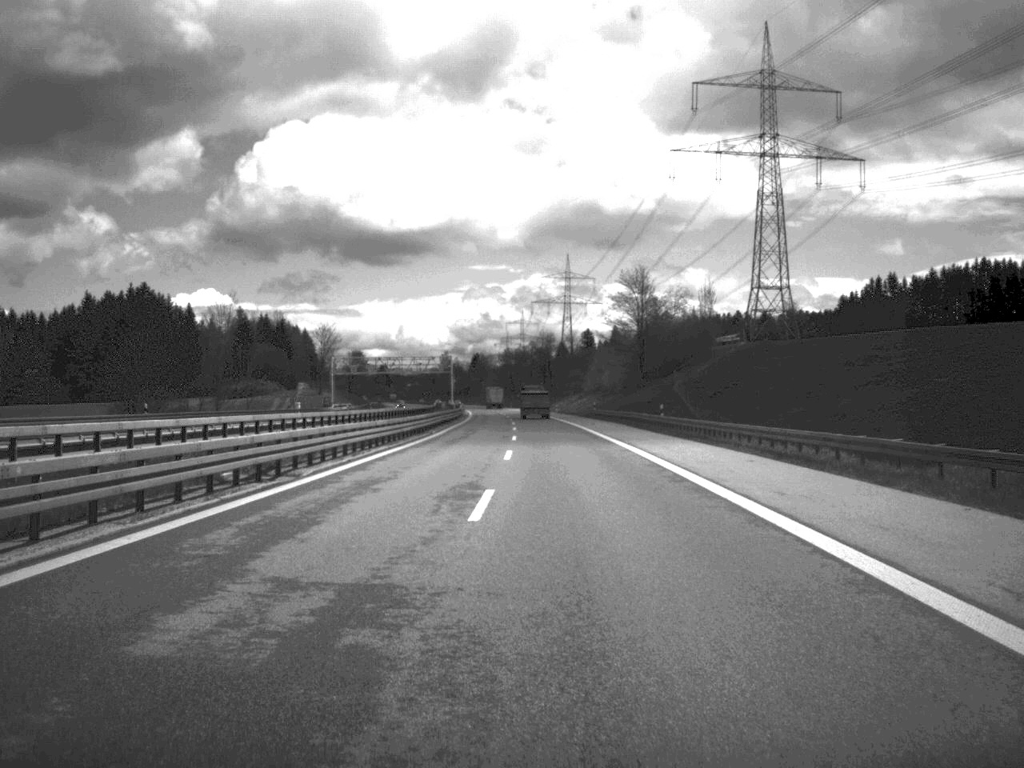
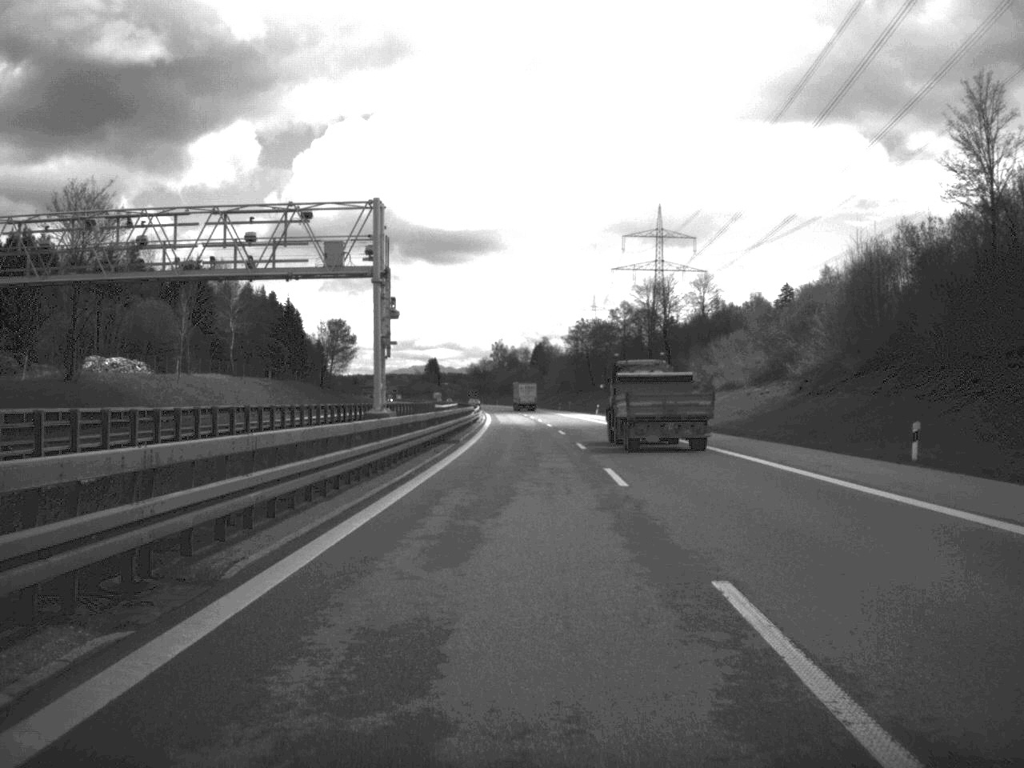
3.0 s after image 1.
(-3.9, +135.0) m; -3°
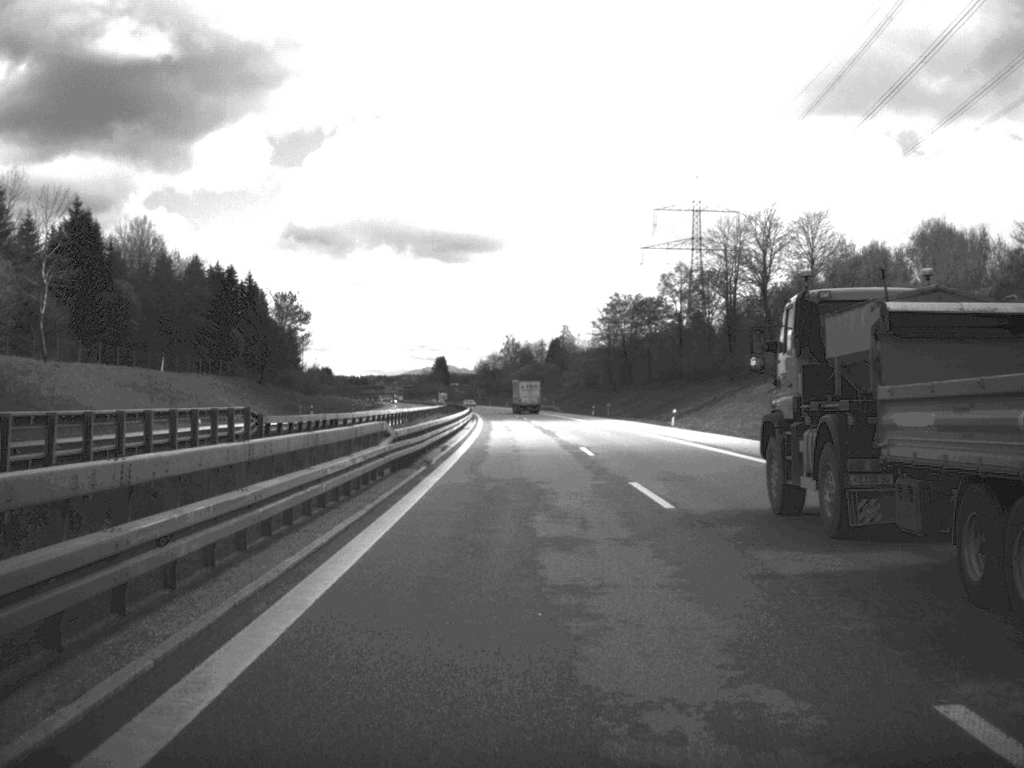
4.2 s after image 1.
(-0.4, +57.2) m; -1°
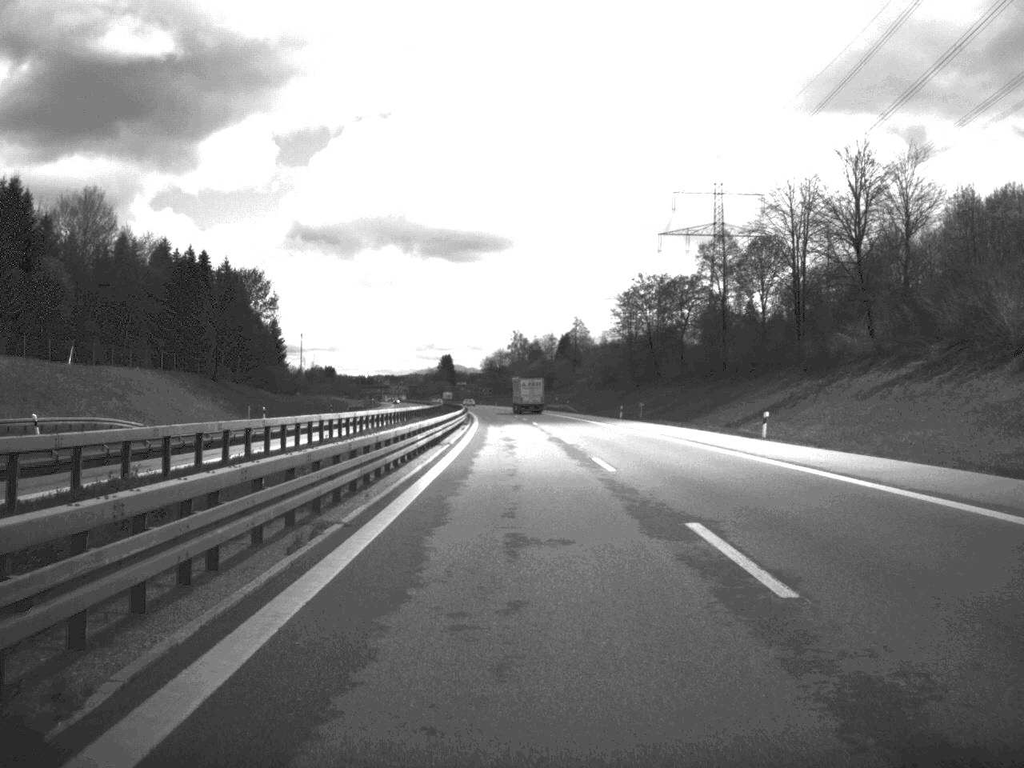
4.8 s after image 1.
(-0.1, +26.1) m; 0°
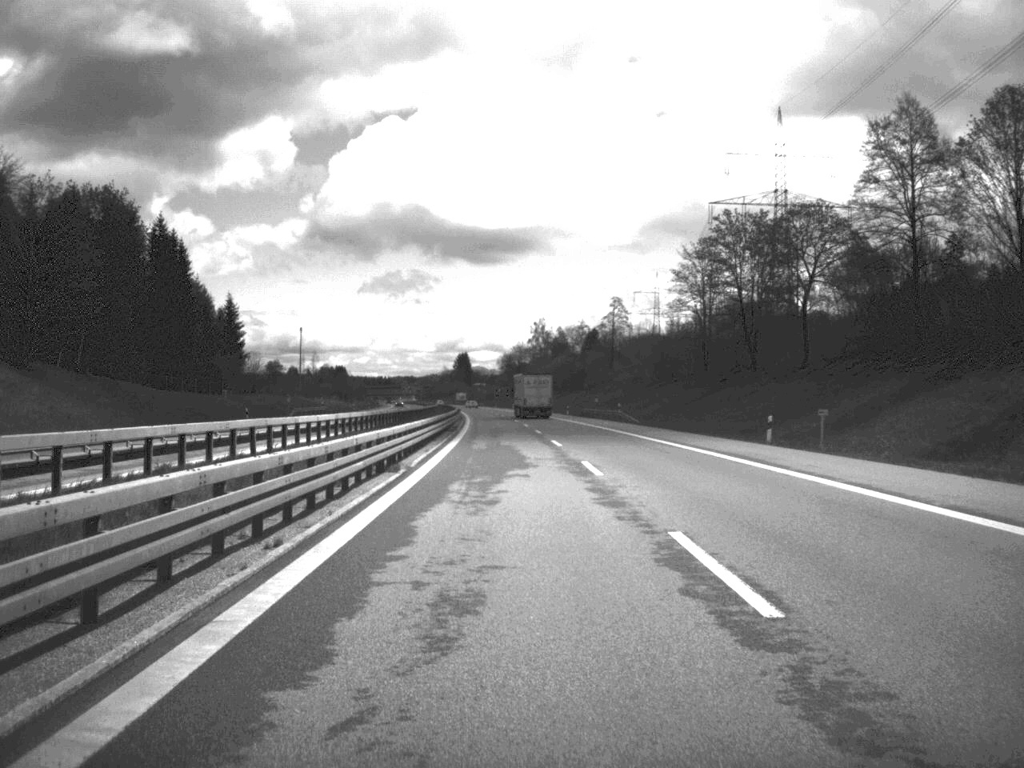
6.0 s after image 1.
(-0.5, +53.3) m; -1°
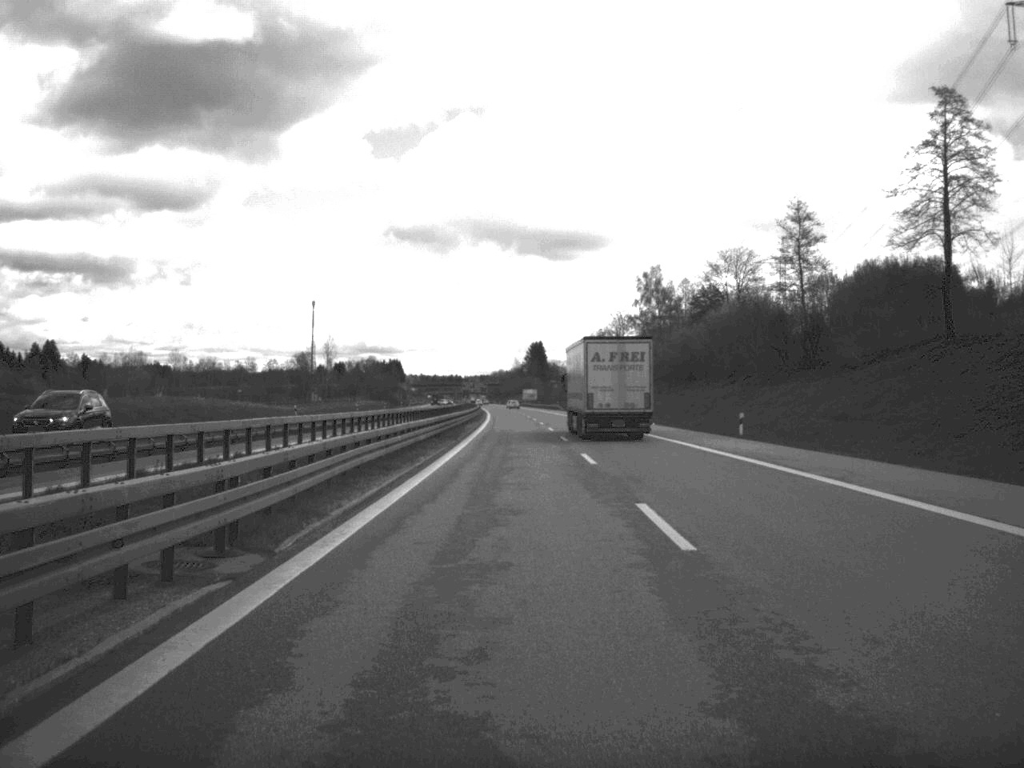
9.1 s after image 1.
(-4.5, +136.9) m; -4°
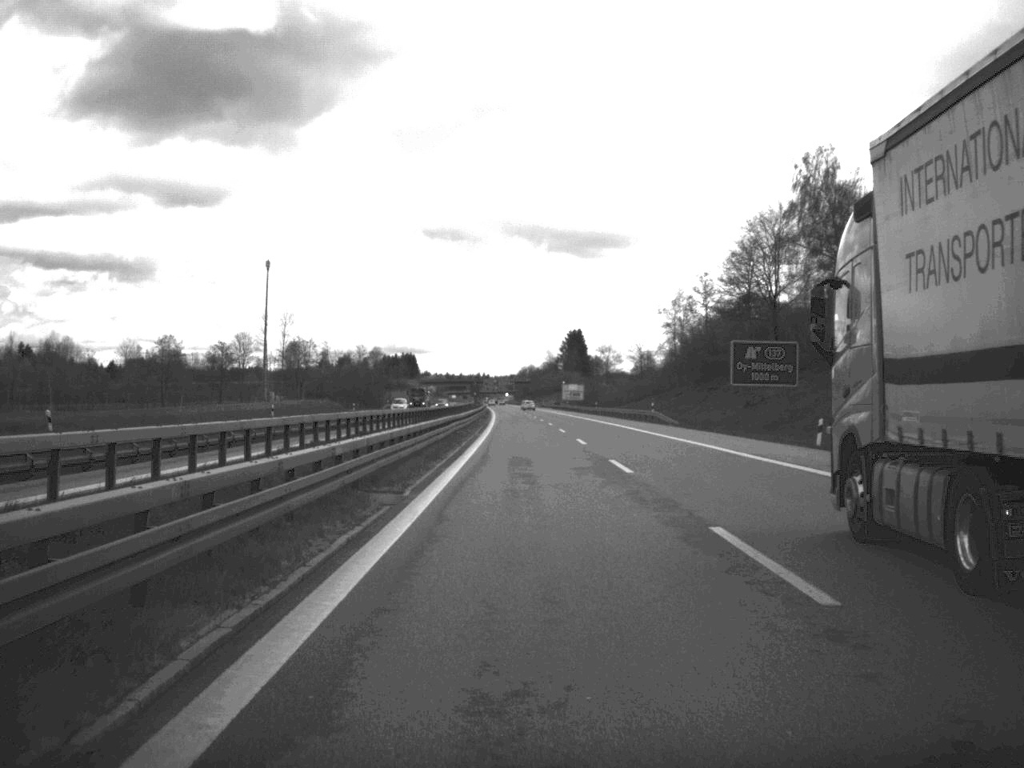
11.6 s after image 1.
(-1.9, +109.3) m; -2°
